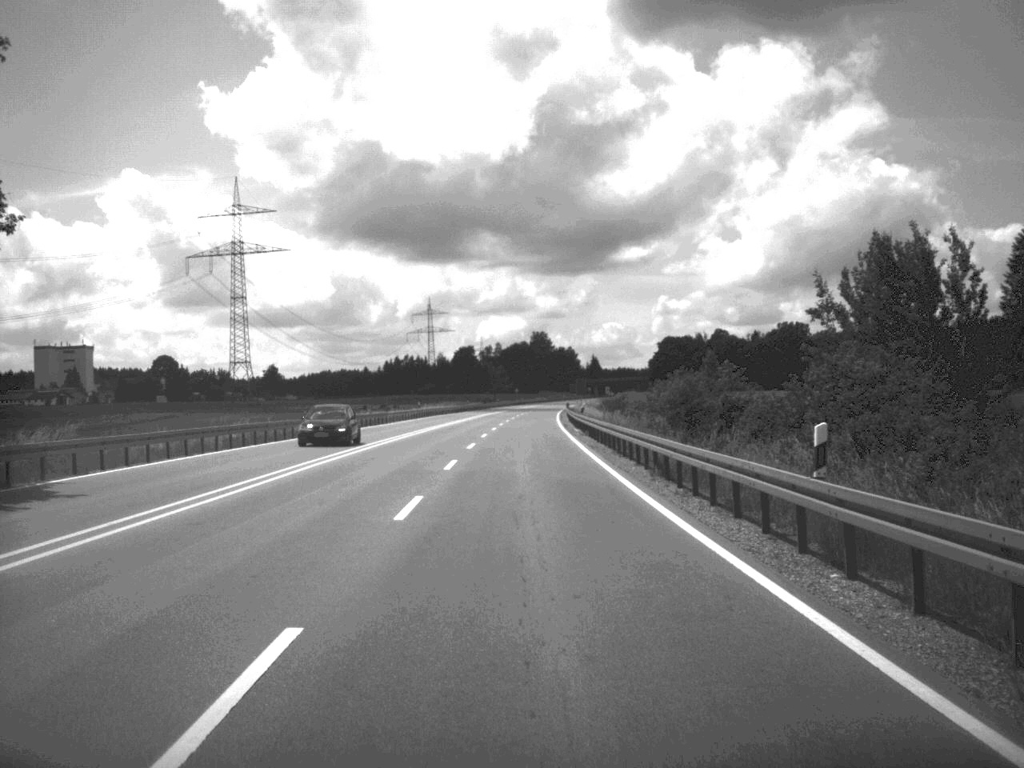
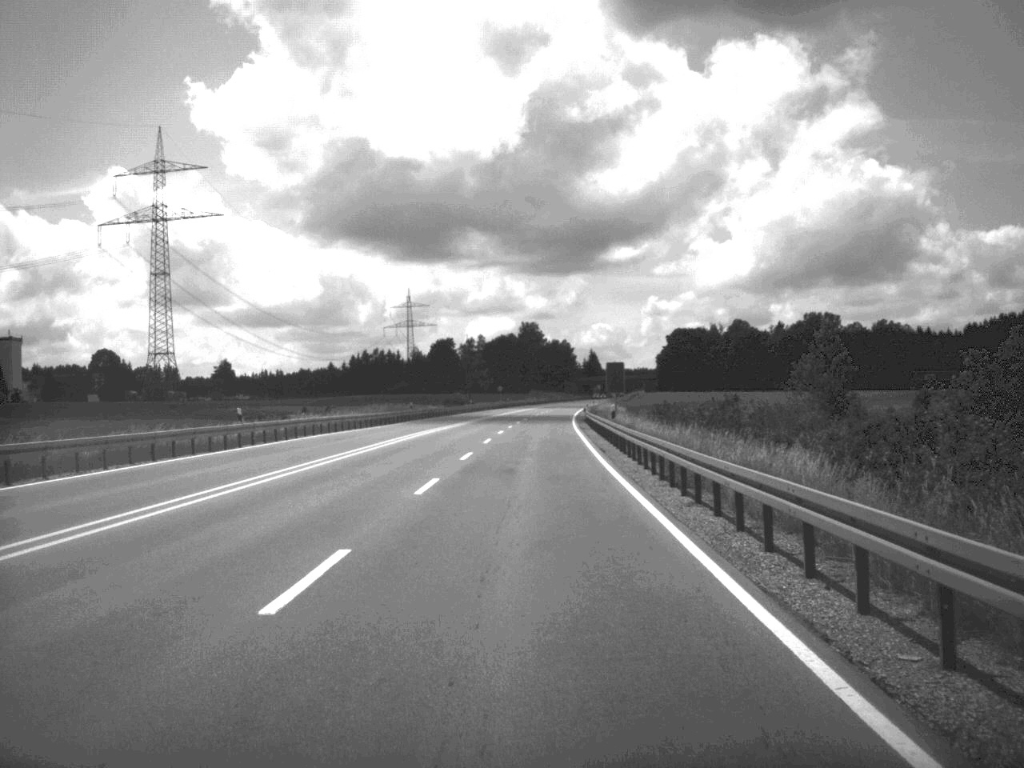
(+0.1, +66.9) m; 0°
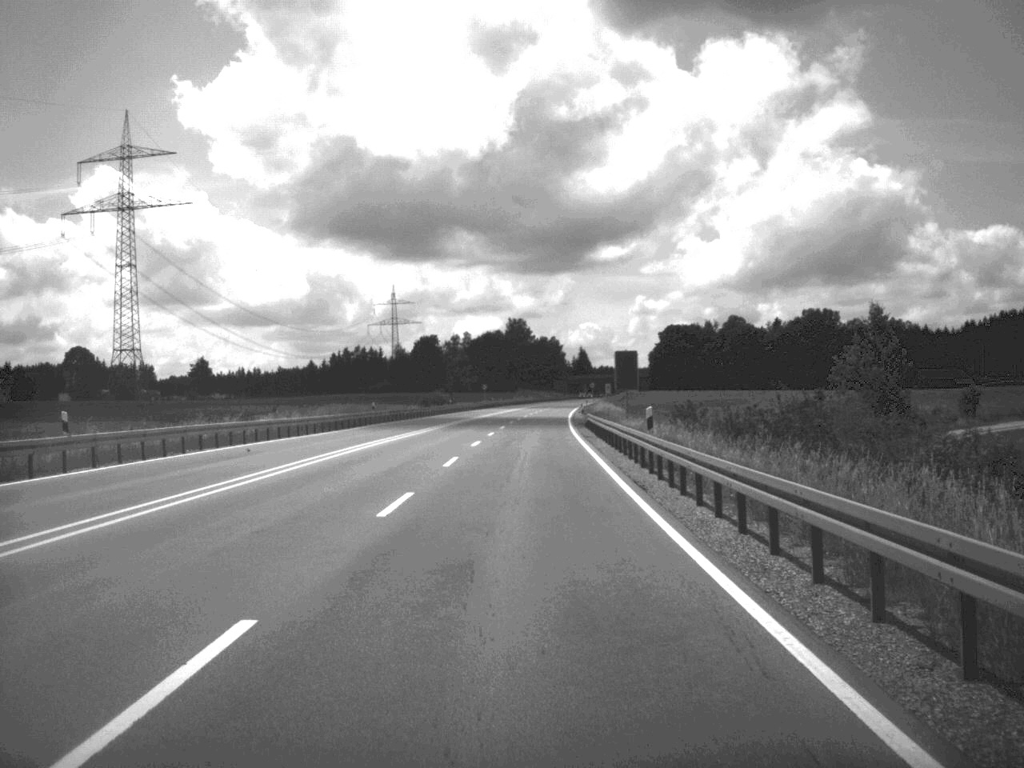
(+0.1, +16.2) m; 0°
